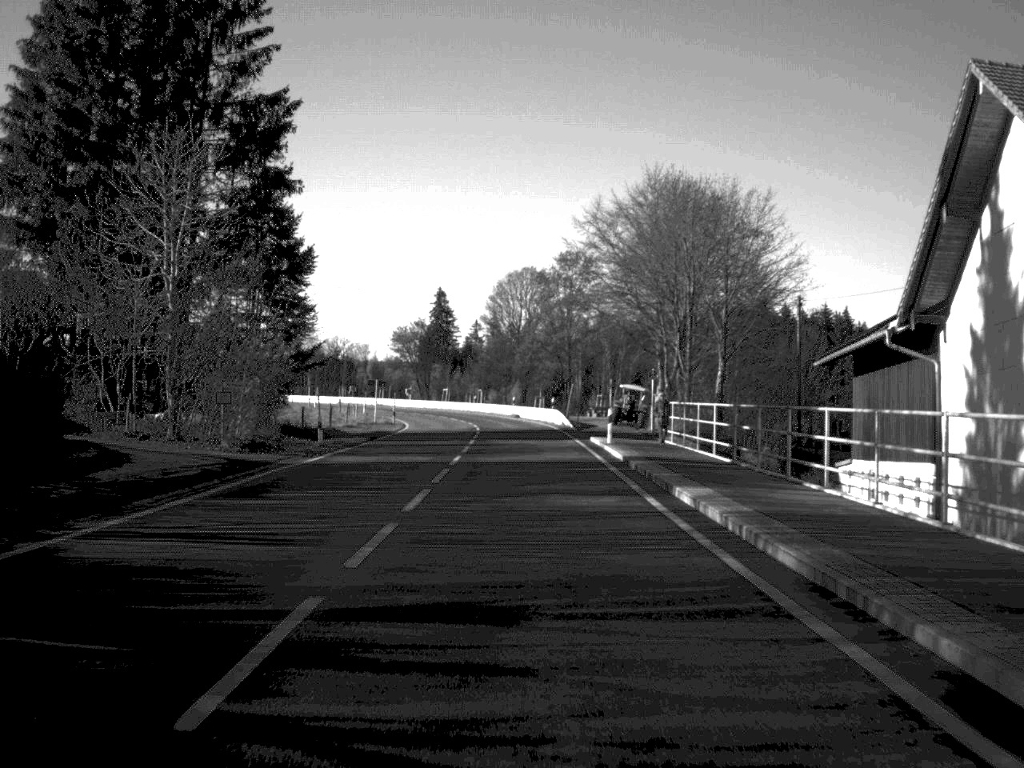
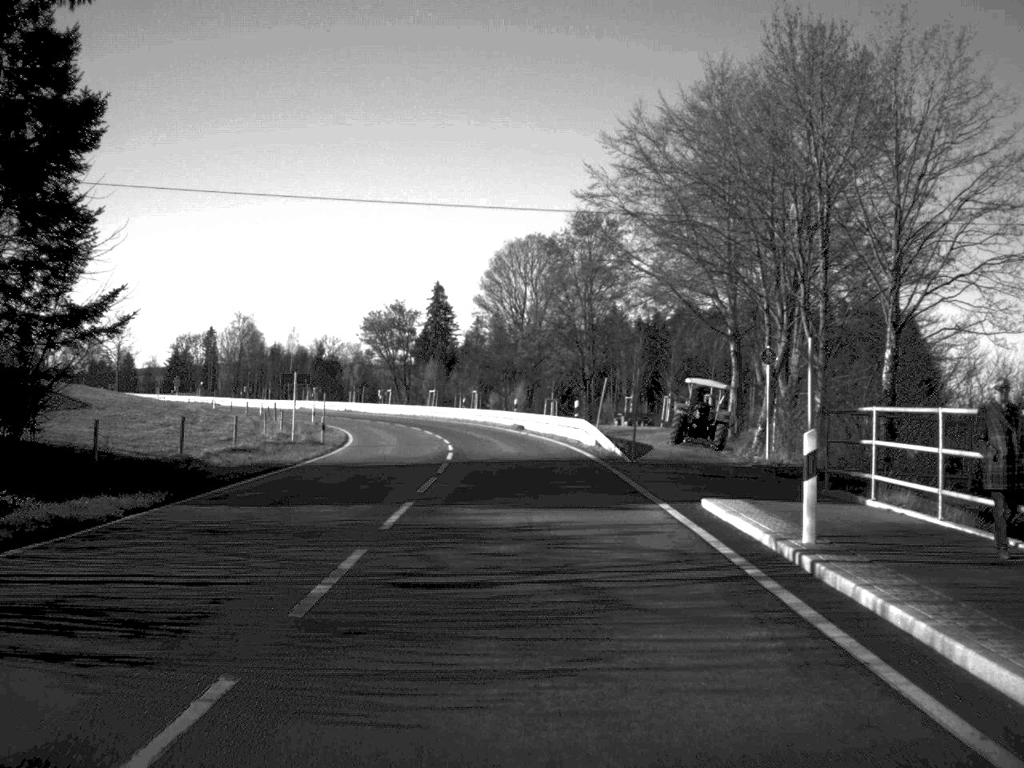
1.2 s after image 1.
(-0.1, +26.8) m; 0°
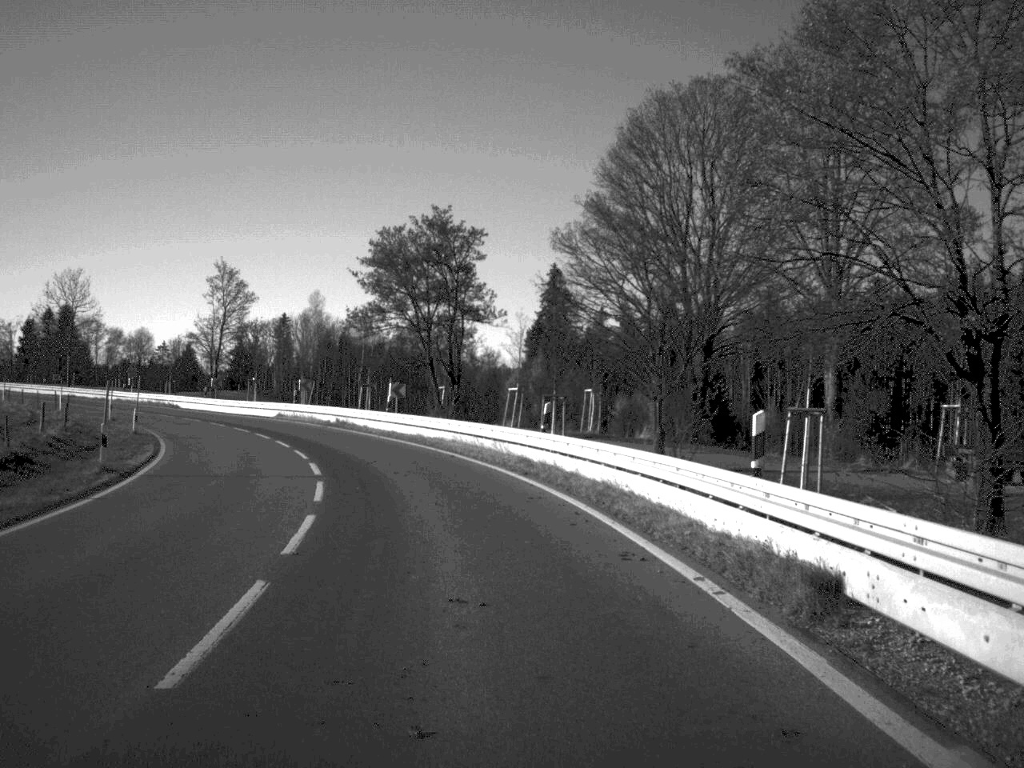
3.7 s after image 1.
(-1.4, +49.9) m; -6°
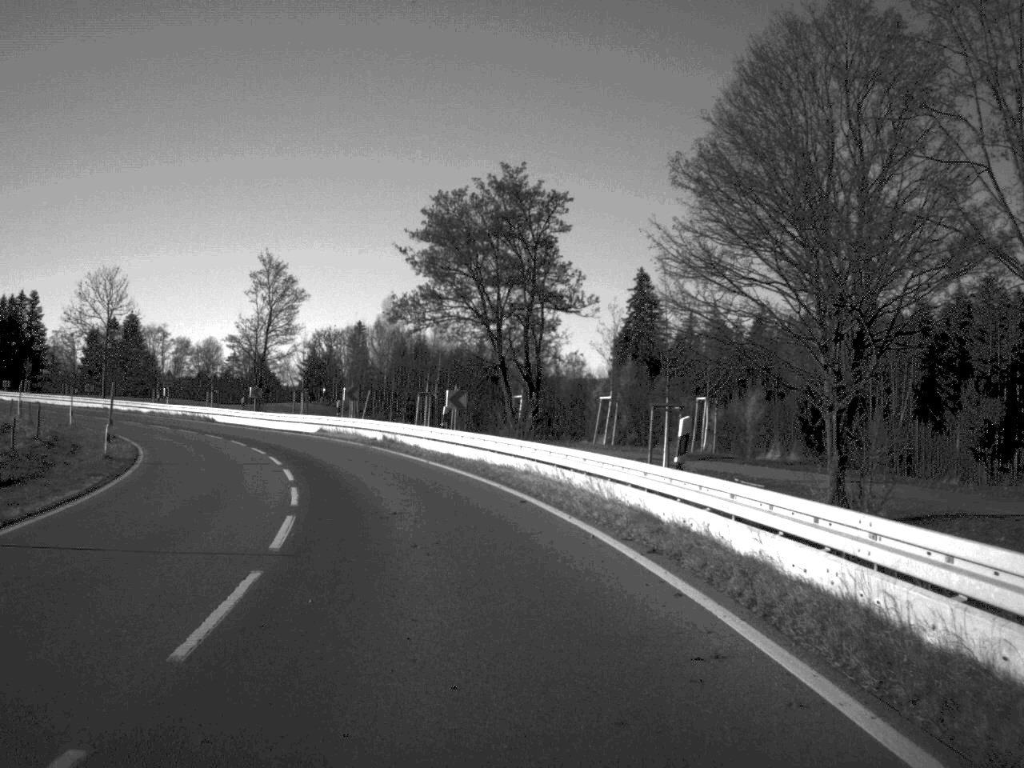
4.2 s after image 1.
(-0.4, +11.3) m; -4°
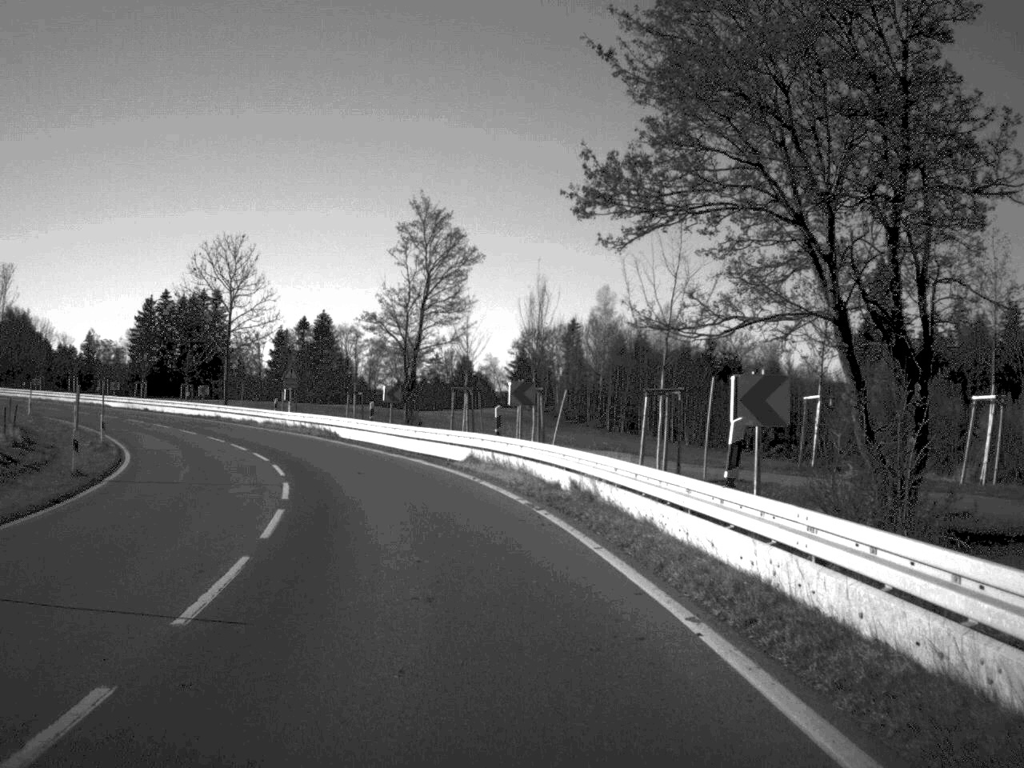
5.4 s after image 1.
(-1.9, +22.9) m; -10°
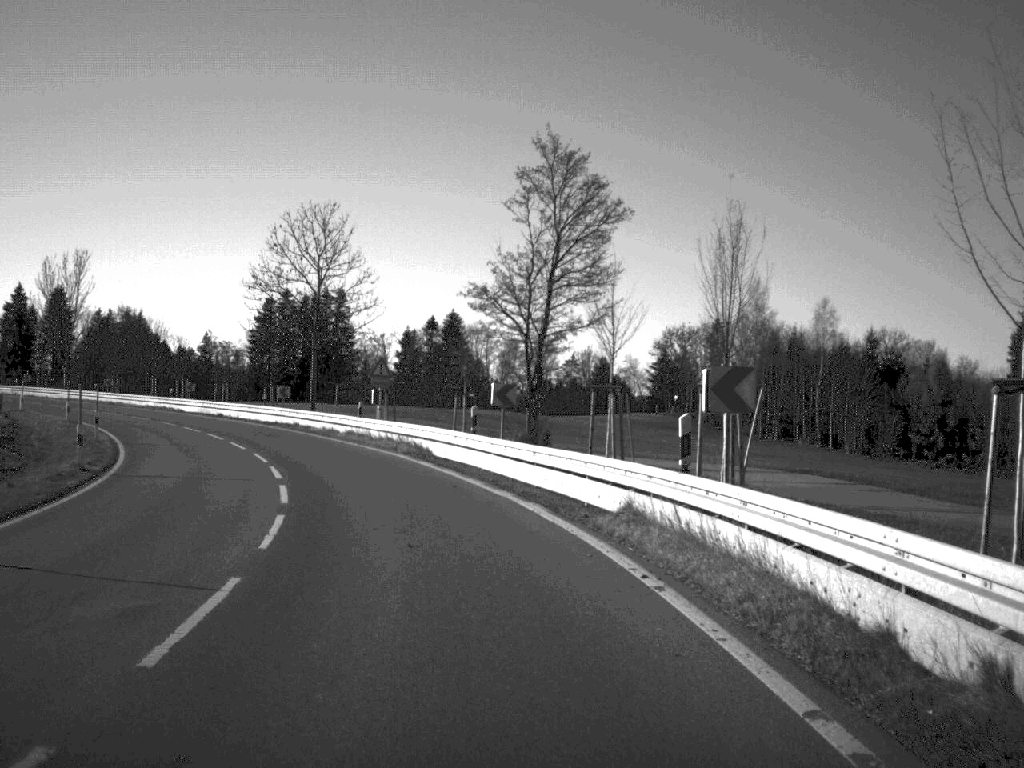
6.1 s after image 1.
(-0.7, +13.4) m; -6°
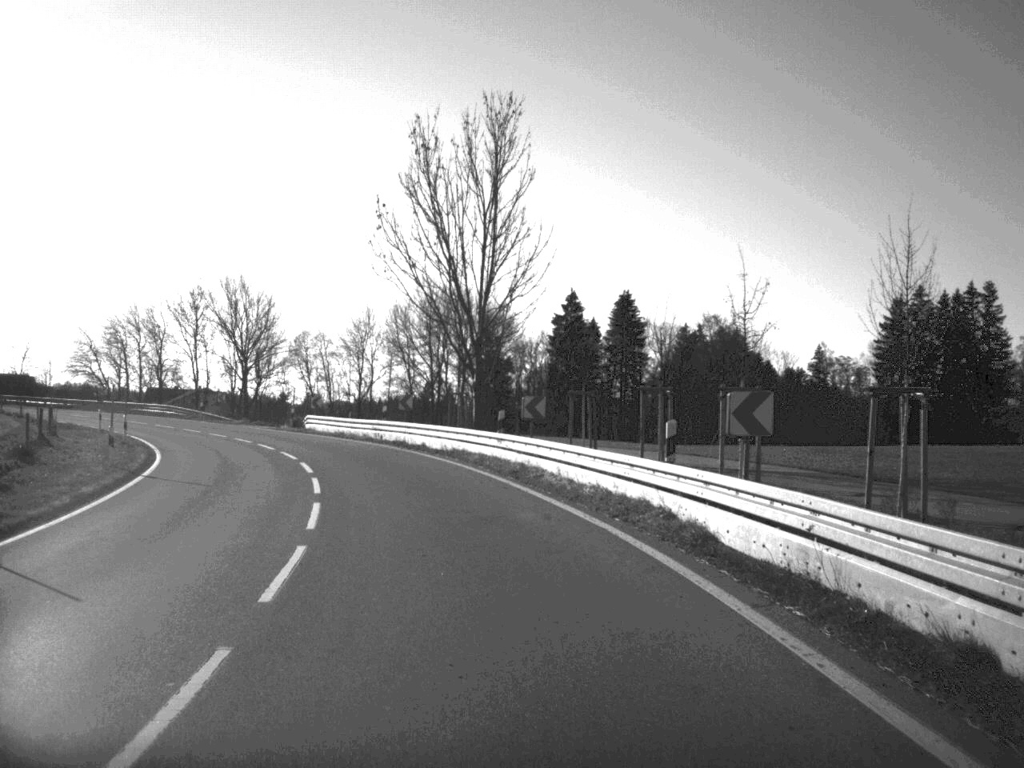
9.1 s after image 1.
(-13.9, +56.0) m; -27°
